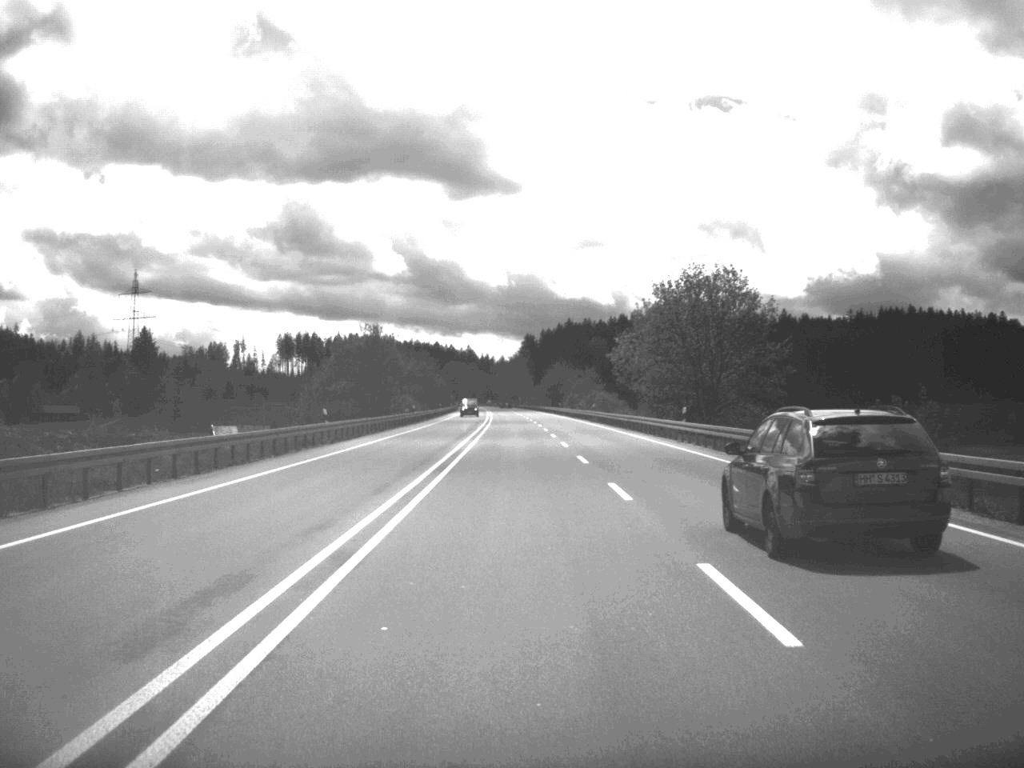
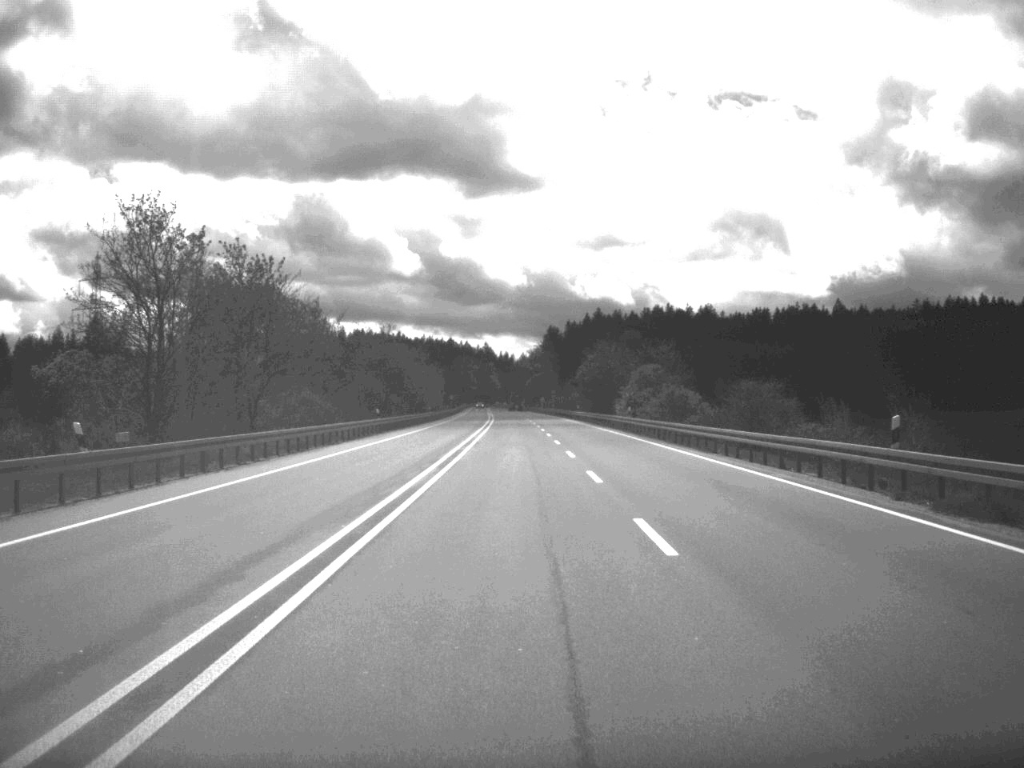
(-0.7, +78.0) m; -1°
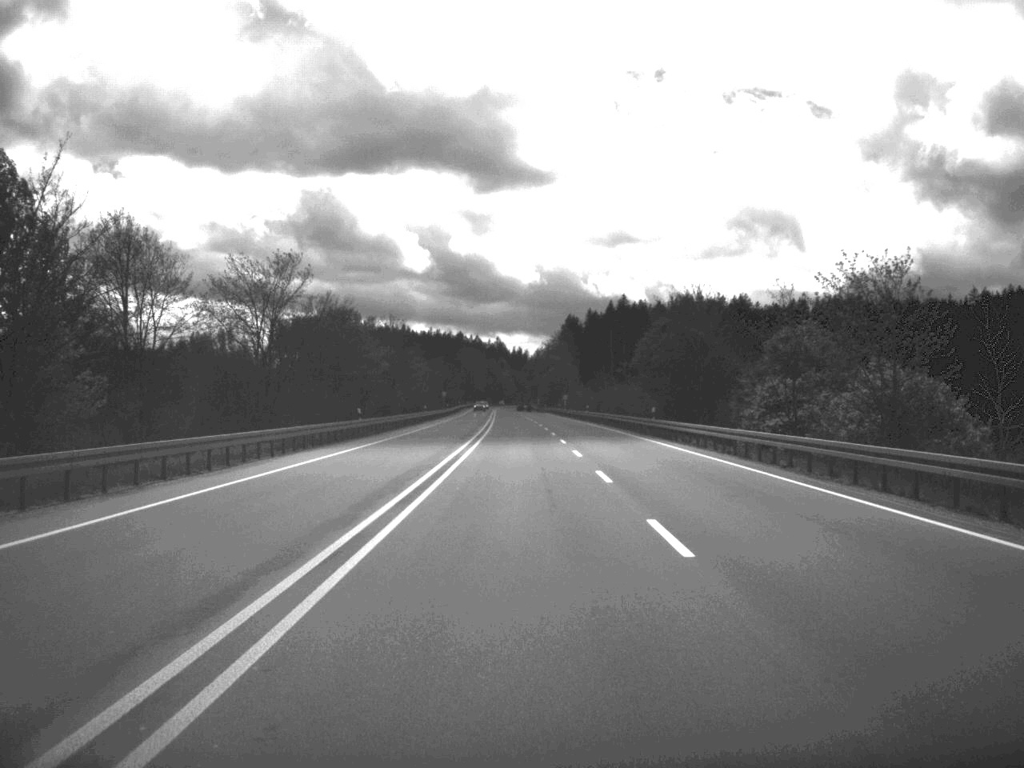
(-0.5, +59.4) m; -1°
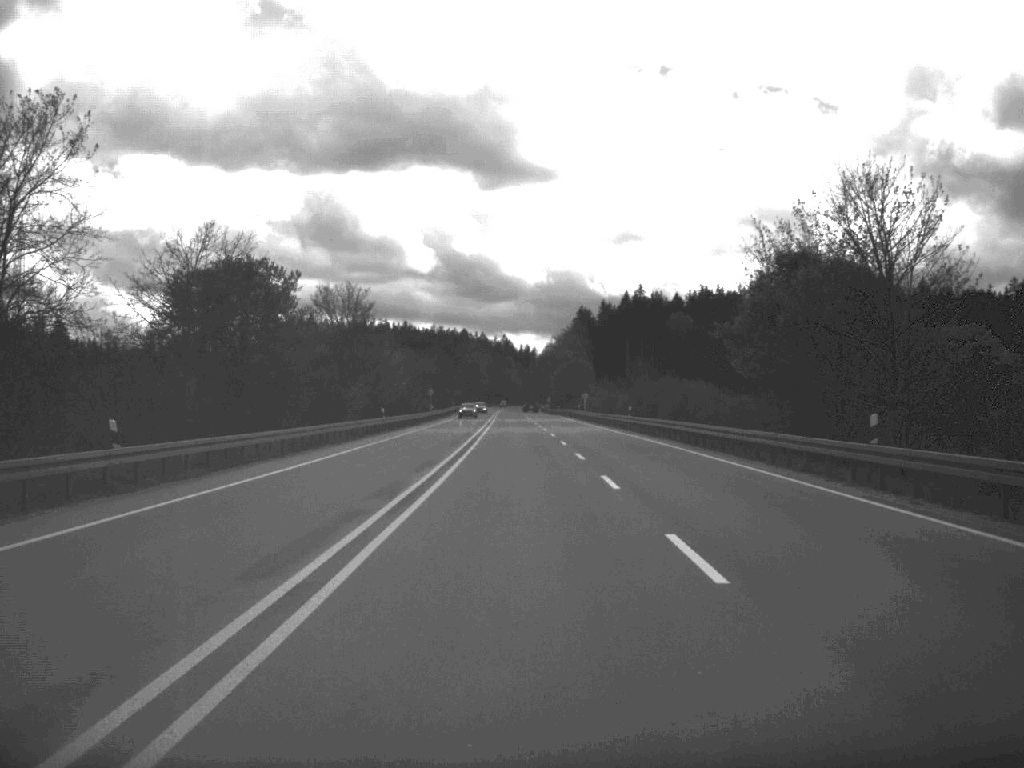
(-0.1, +37.5) m; 0°
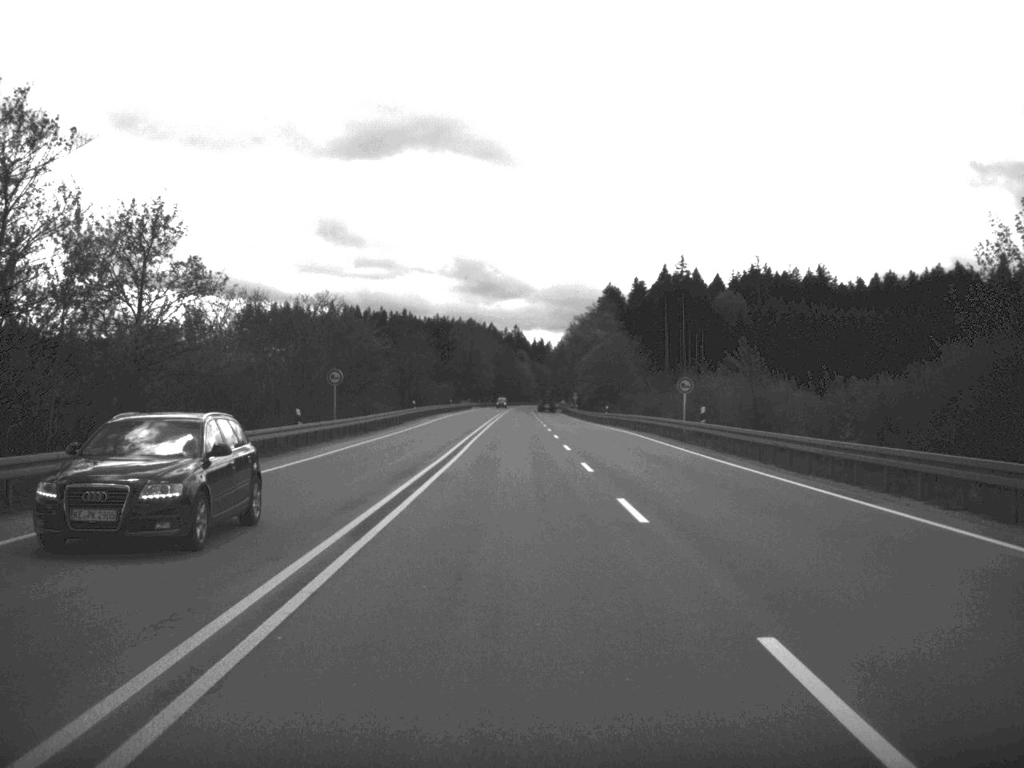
(-0.7, +77.5) m; -1°
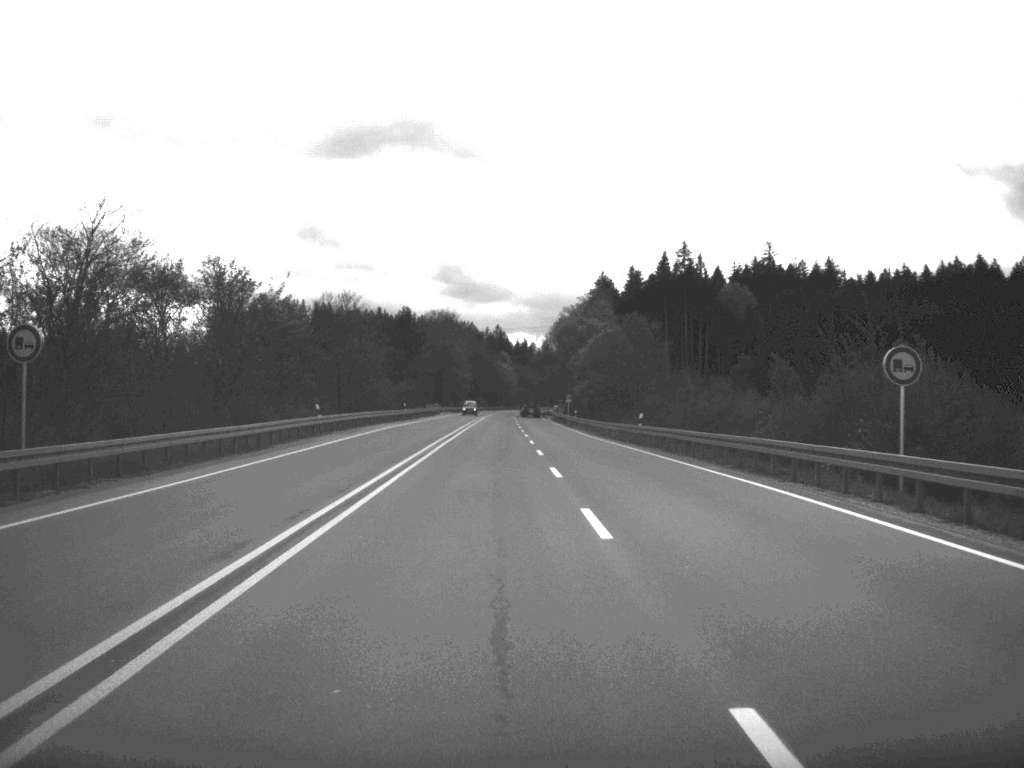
(+0.2, +37.4) m; +1°
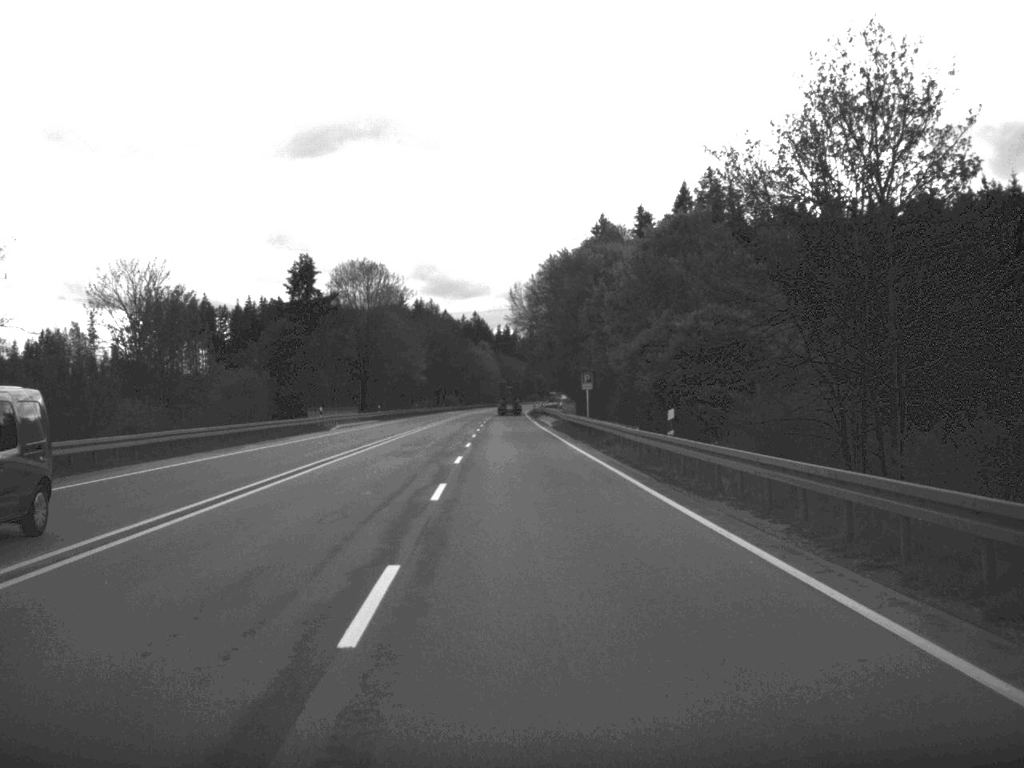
(+0.6, +77.3) m; 0°
